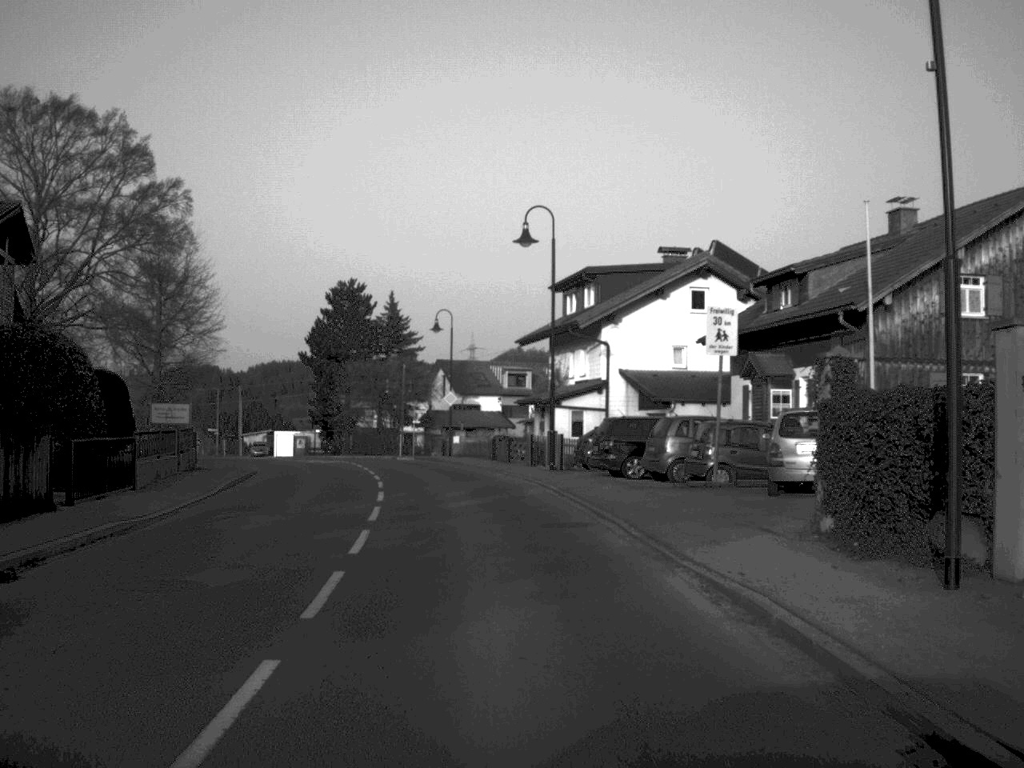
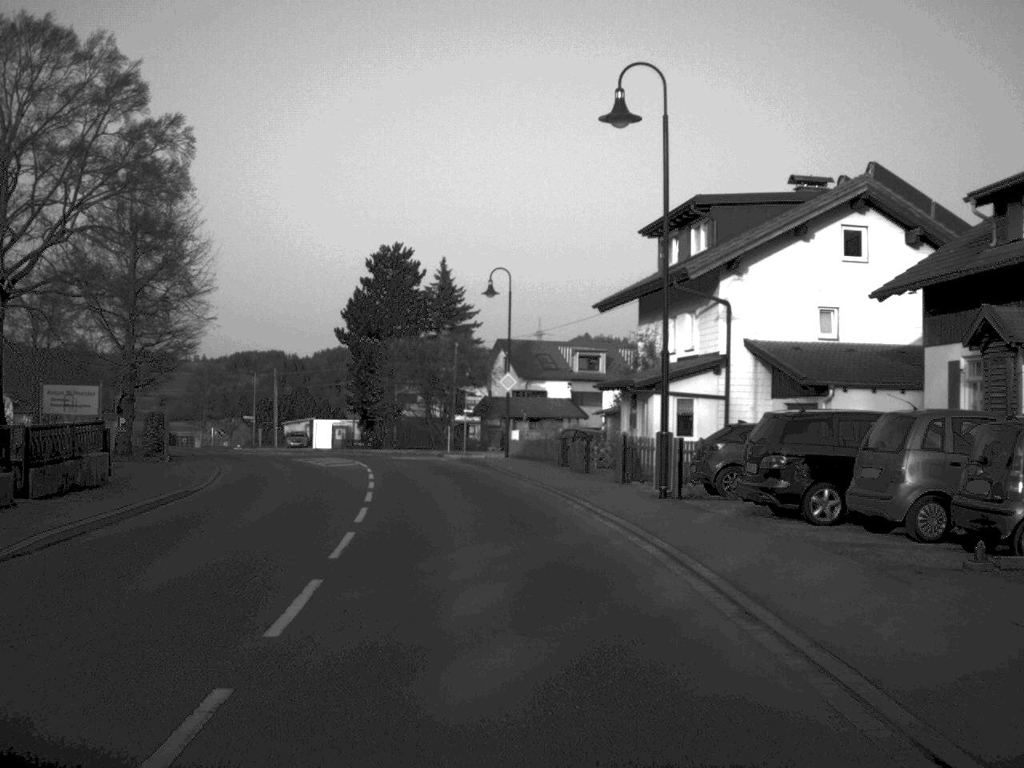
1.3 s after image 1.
(-0.4, +14.4) m; -3°
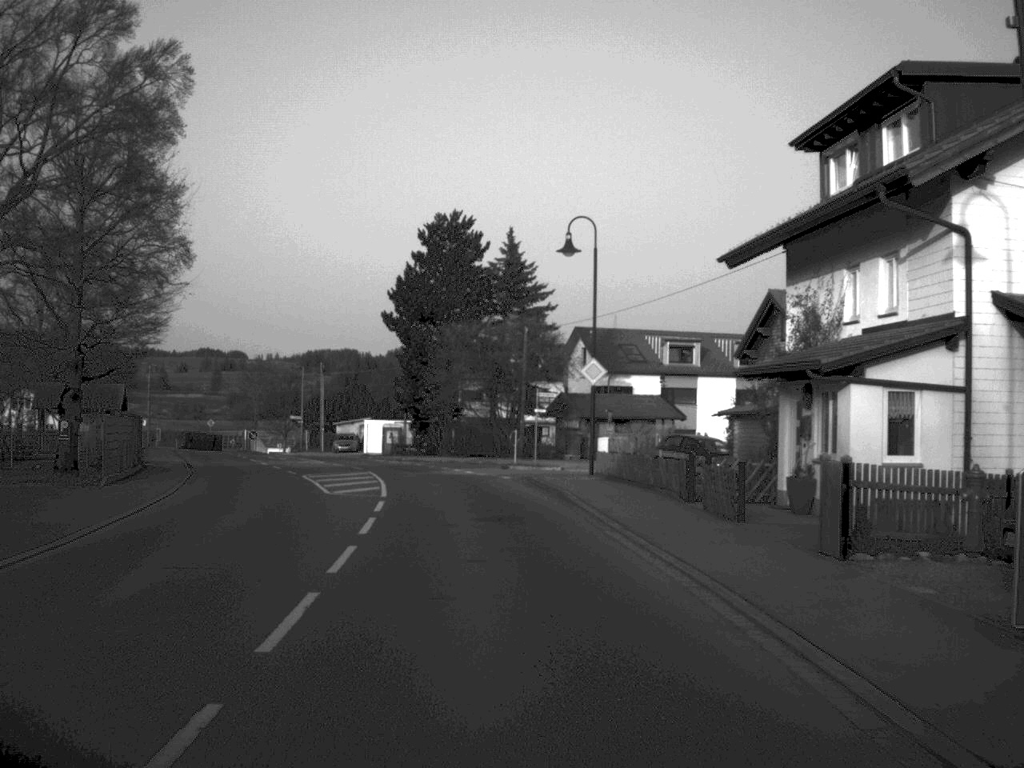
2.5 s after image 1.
(-0.4, +13.7) m; -3°
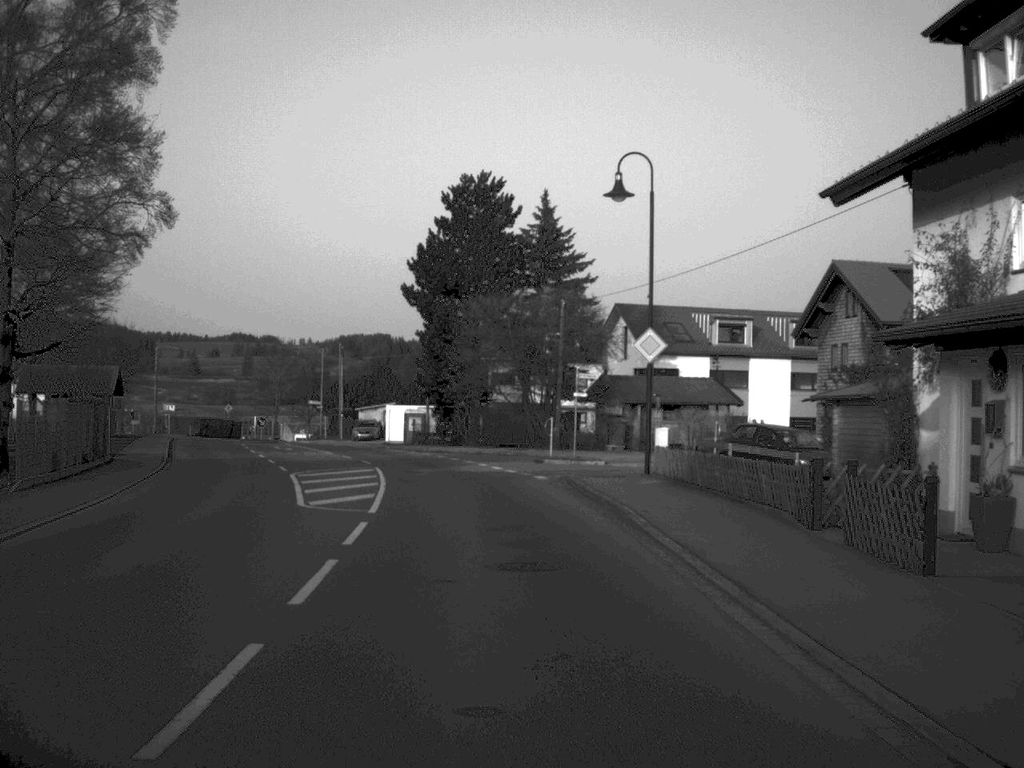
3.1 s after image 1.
(-0.1, +7.4) m; -1°
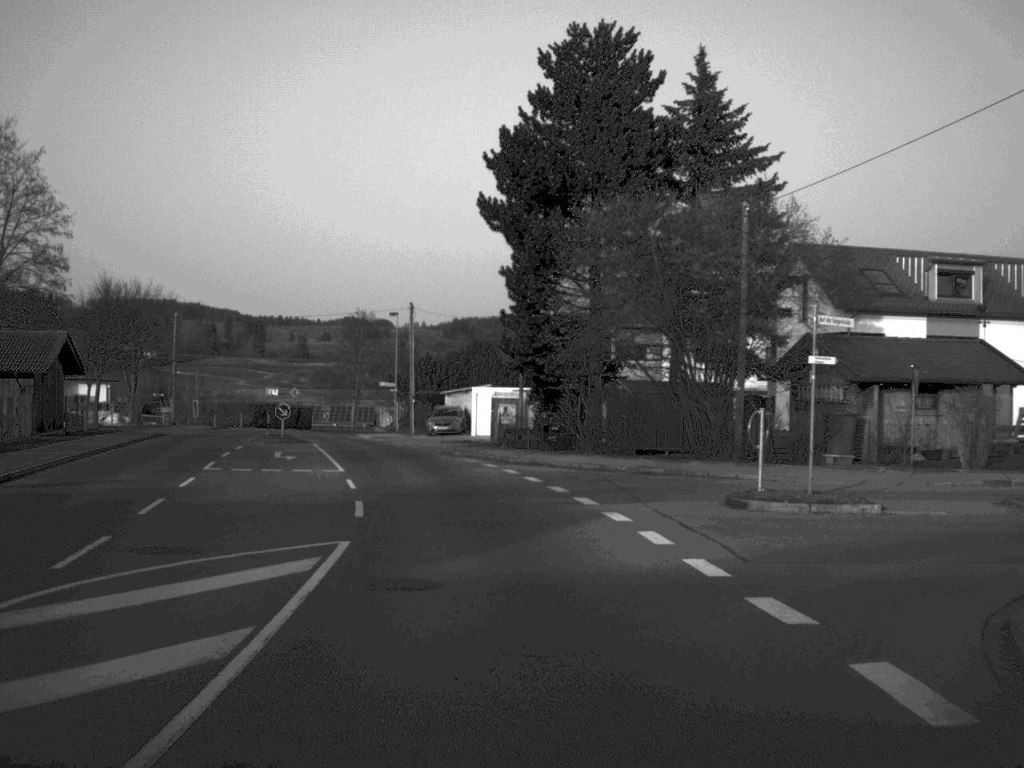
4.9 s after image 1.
(-0.9, +23.4) m; -5°
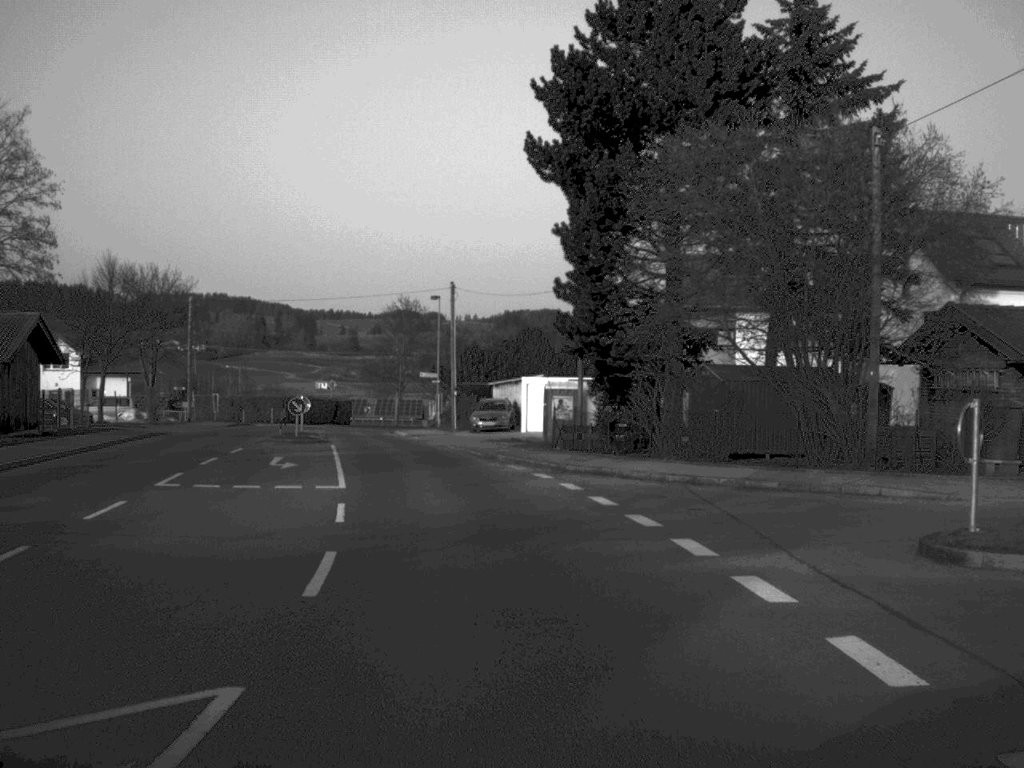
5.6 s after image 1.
(-0.2, +7.9) m; -2°
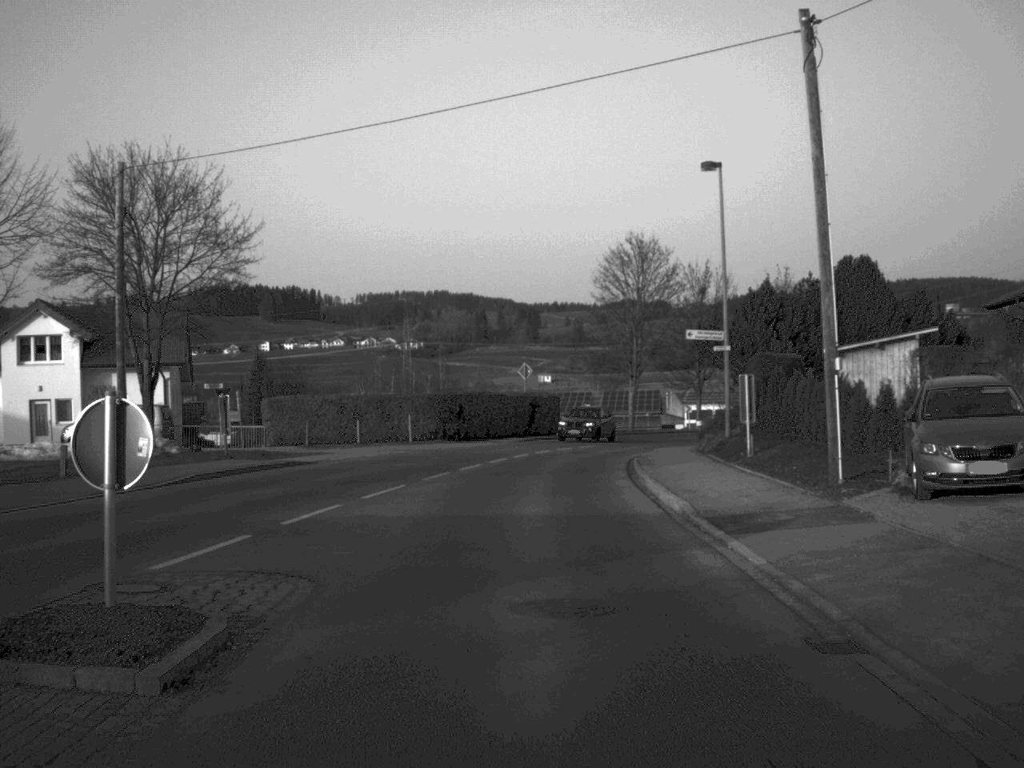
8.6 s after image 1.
(-4.2, +41.0) m; -10°
